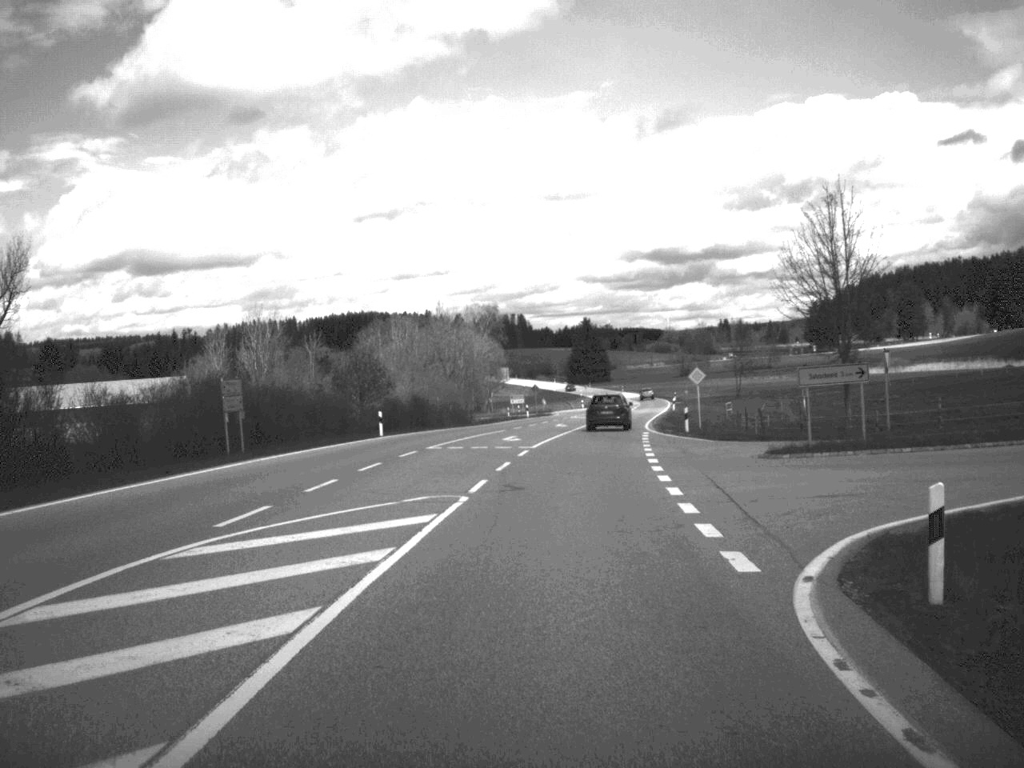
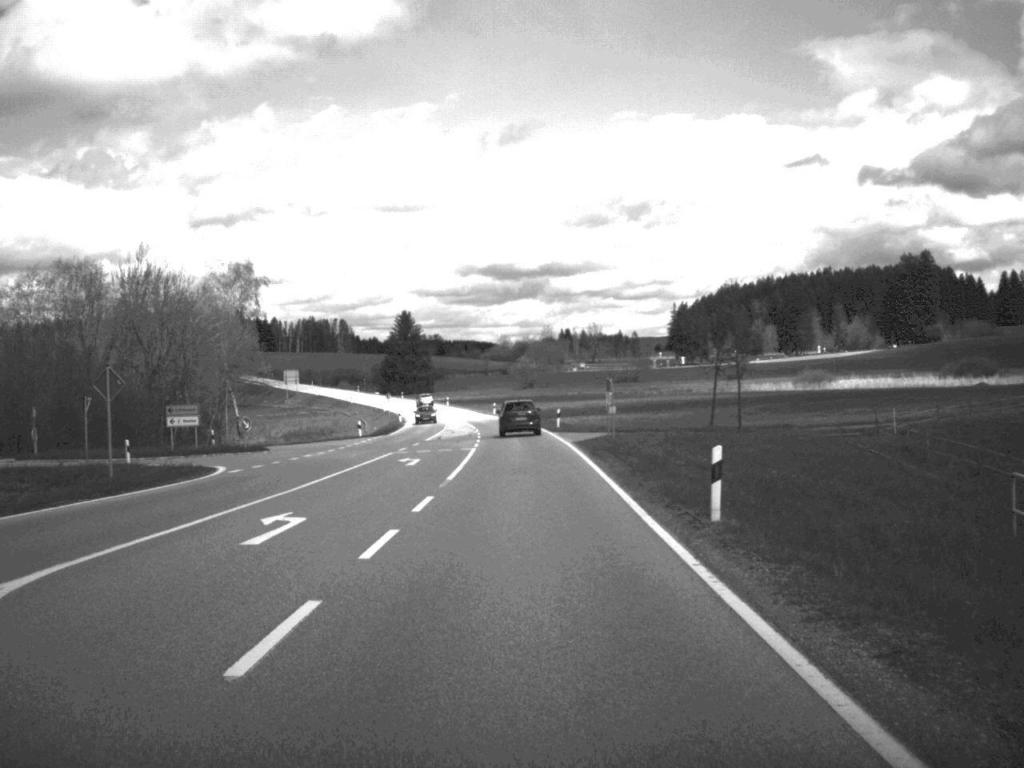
(+6.3, +79.6) m; +7°
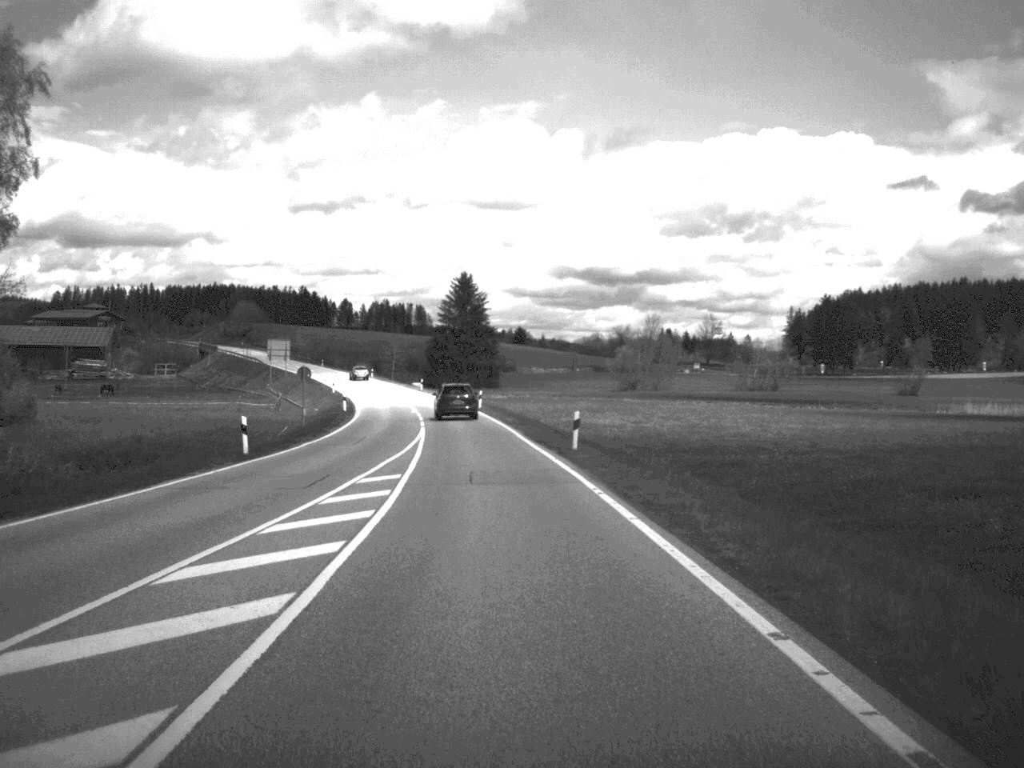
(-2.0, +81.9) m; -4°
